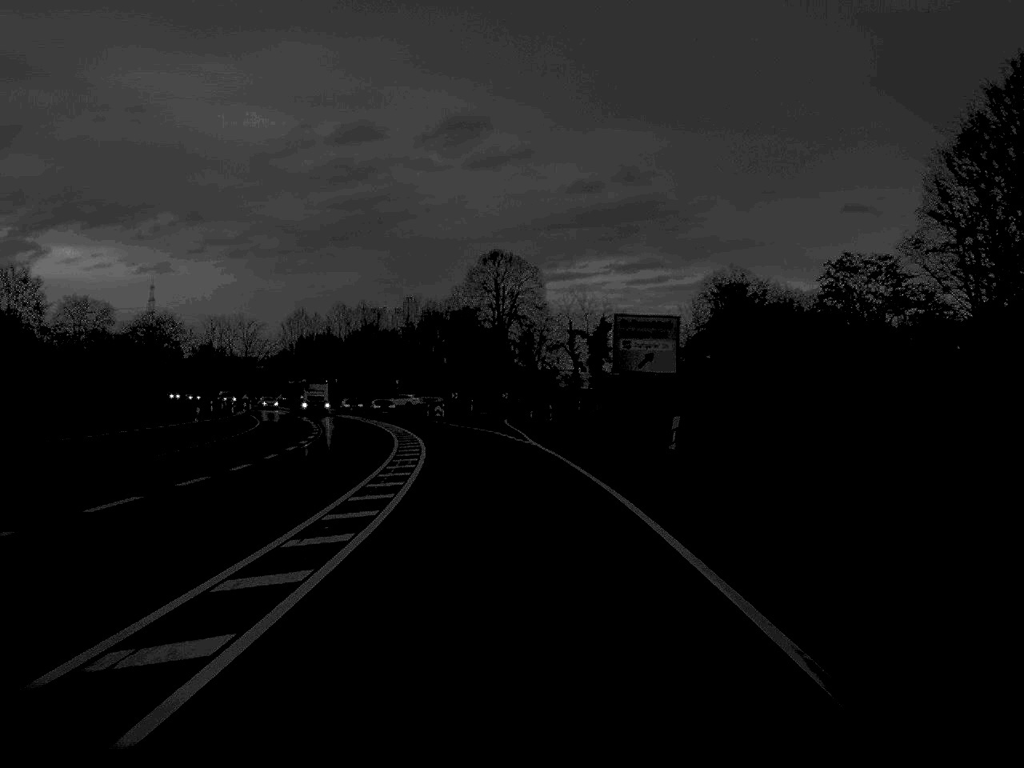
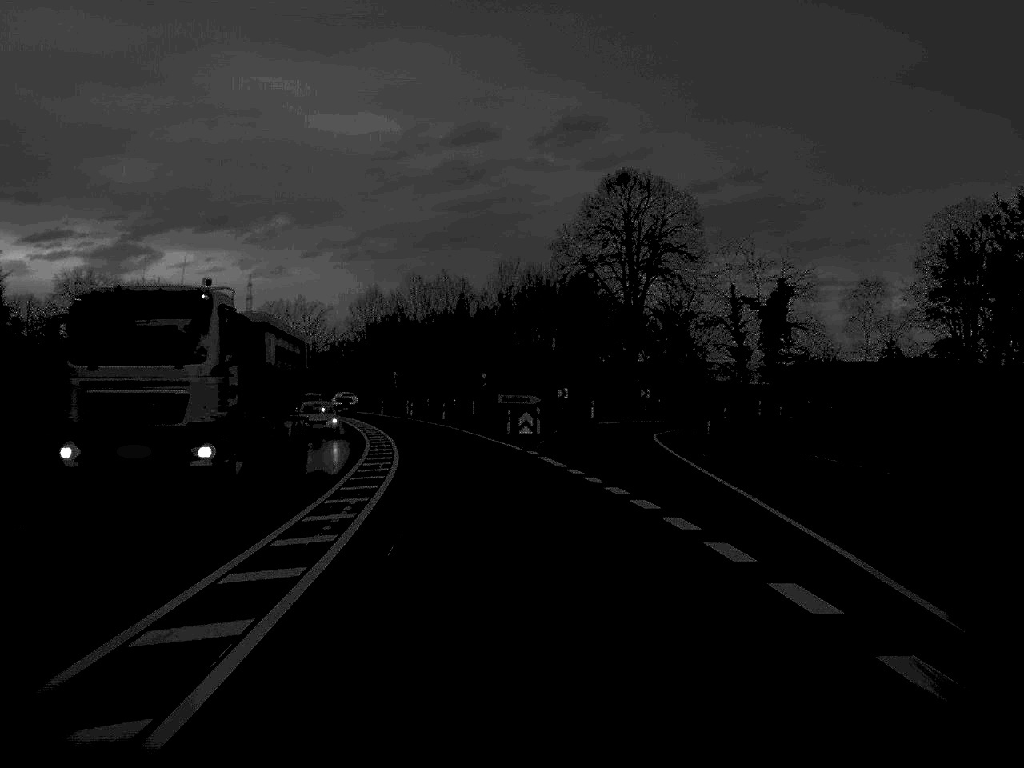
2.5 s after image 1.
(-2.0, +46.3) m; -5°
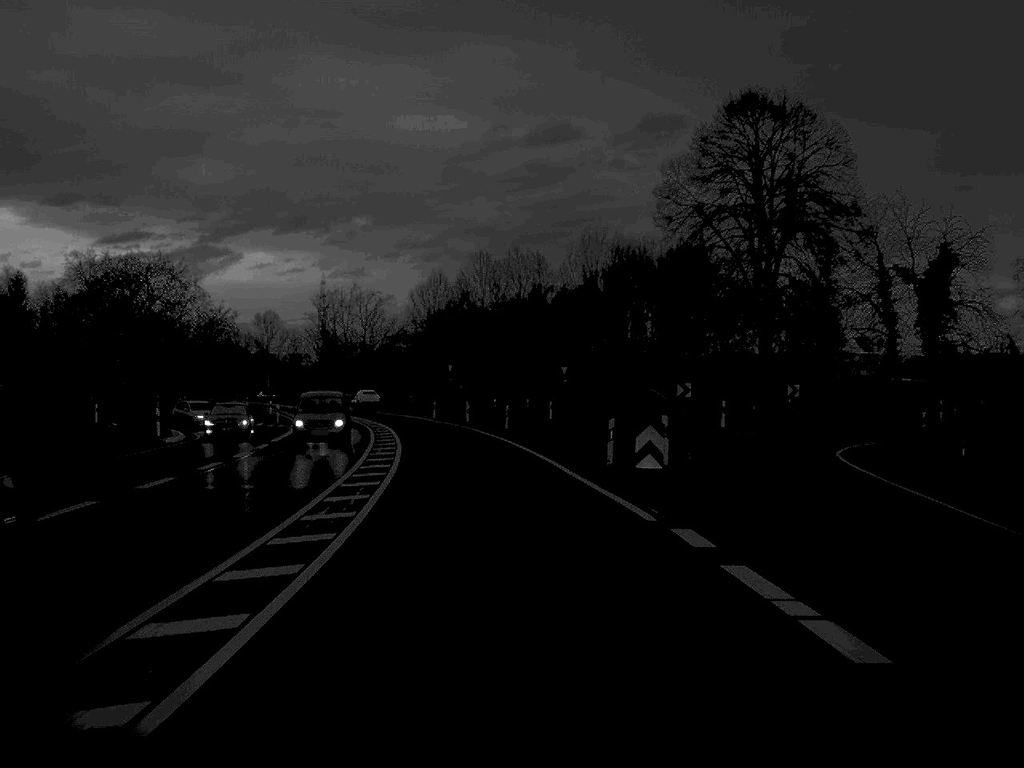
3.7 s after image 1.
(-0.7, +22.4) m; -4°
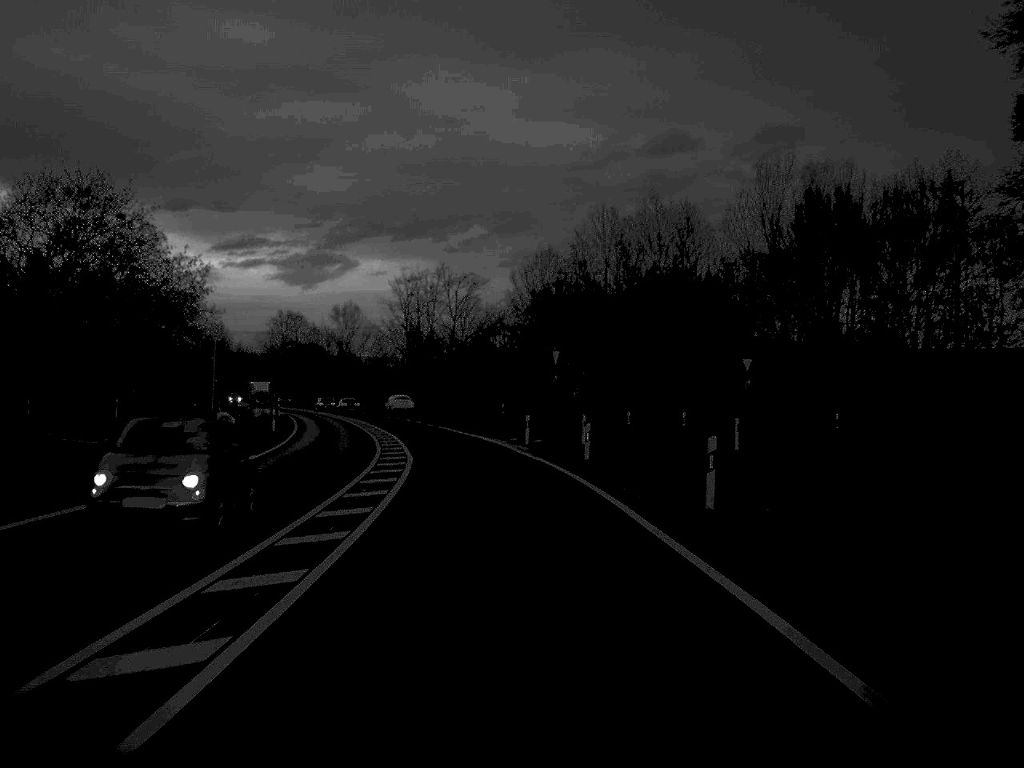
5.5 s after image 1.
(-1.6, +34.8) m; -5°
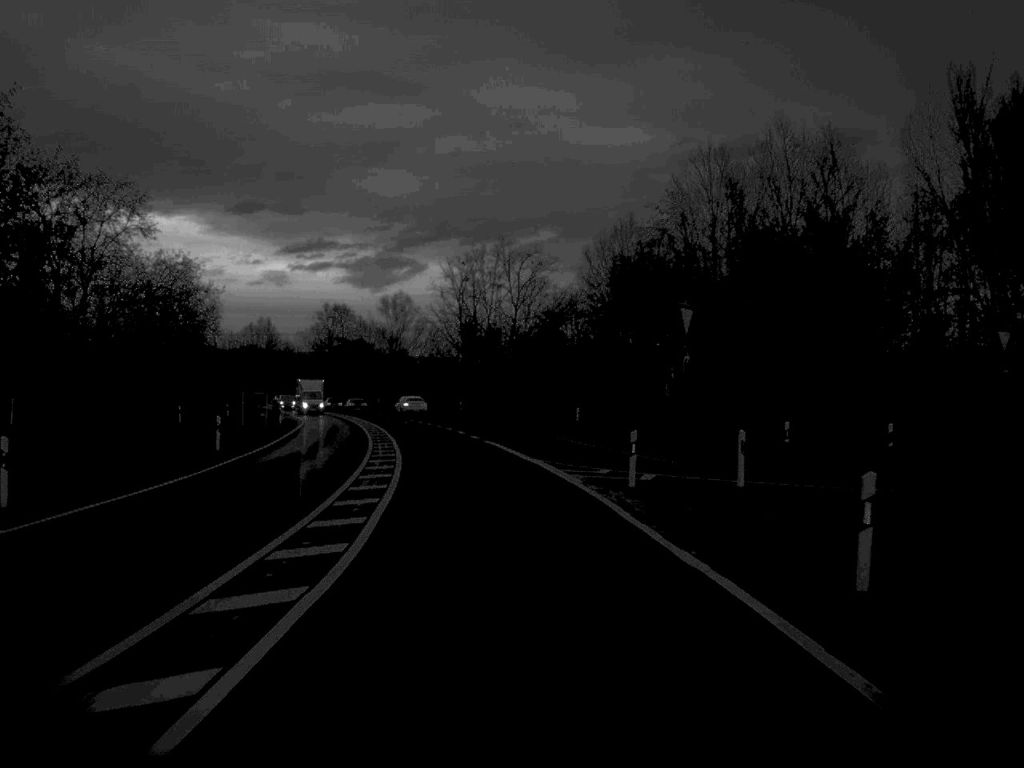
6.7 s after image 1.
(-0.6, +22.3) m; -3°
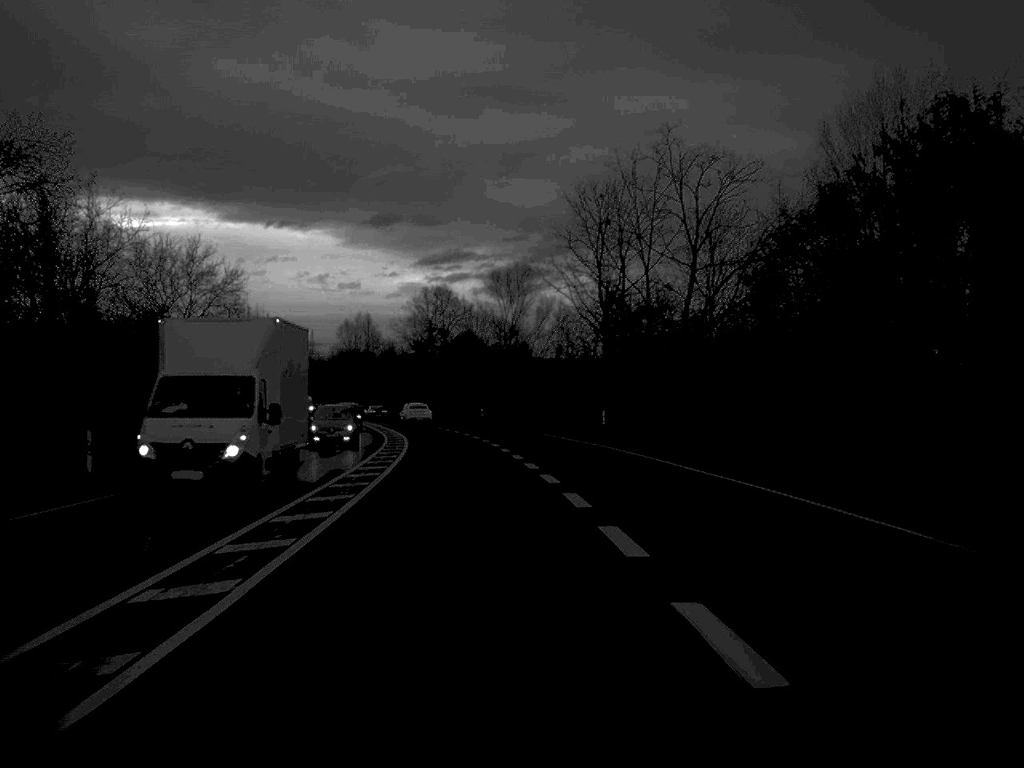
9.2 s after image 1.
(-2.4, +46.2) m; -6°
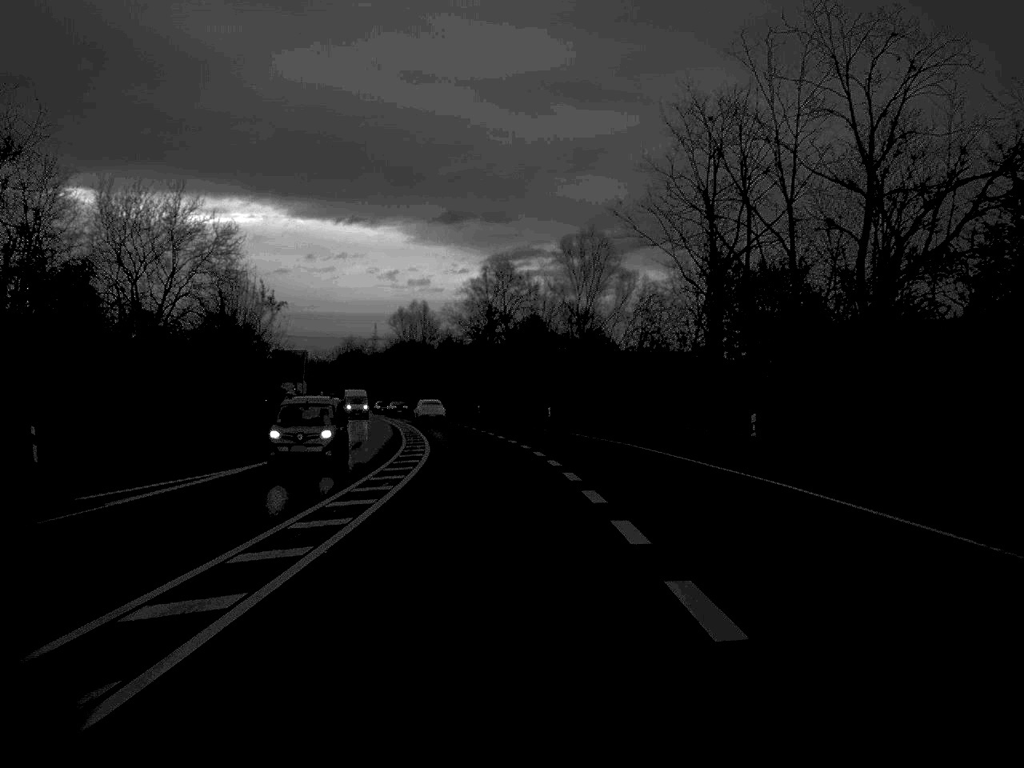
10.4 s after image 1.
(-0.6, +22.4) m; -3°
